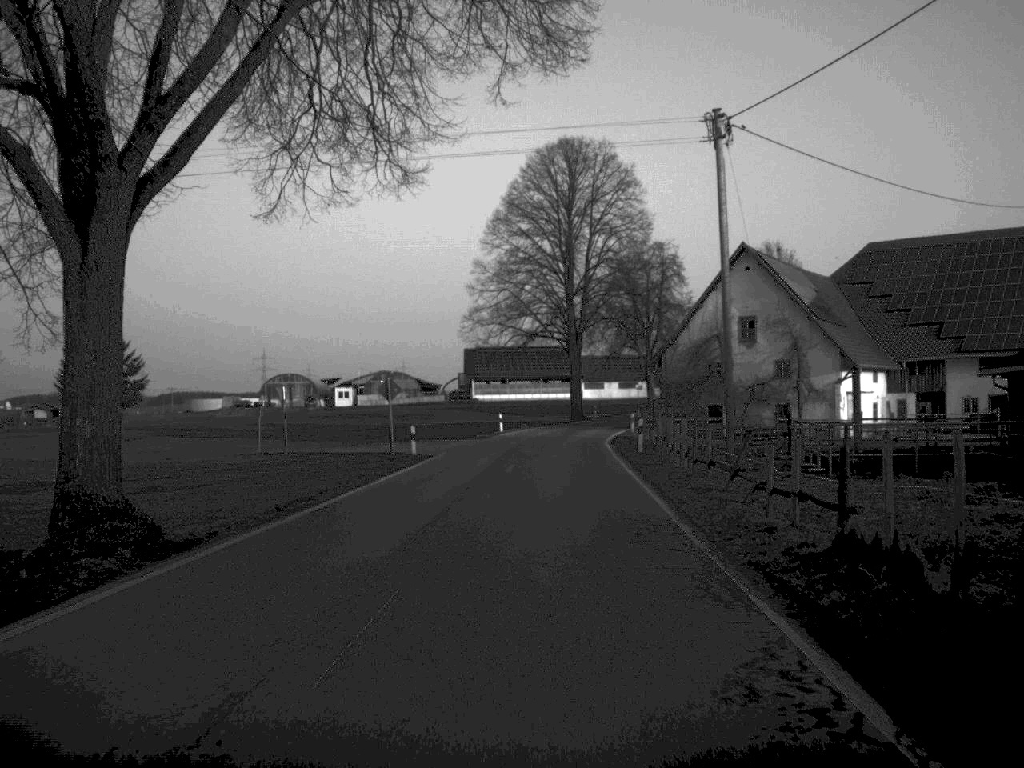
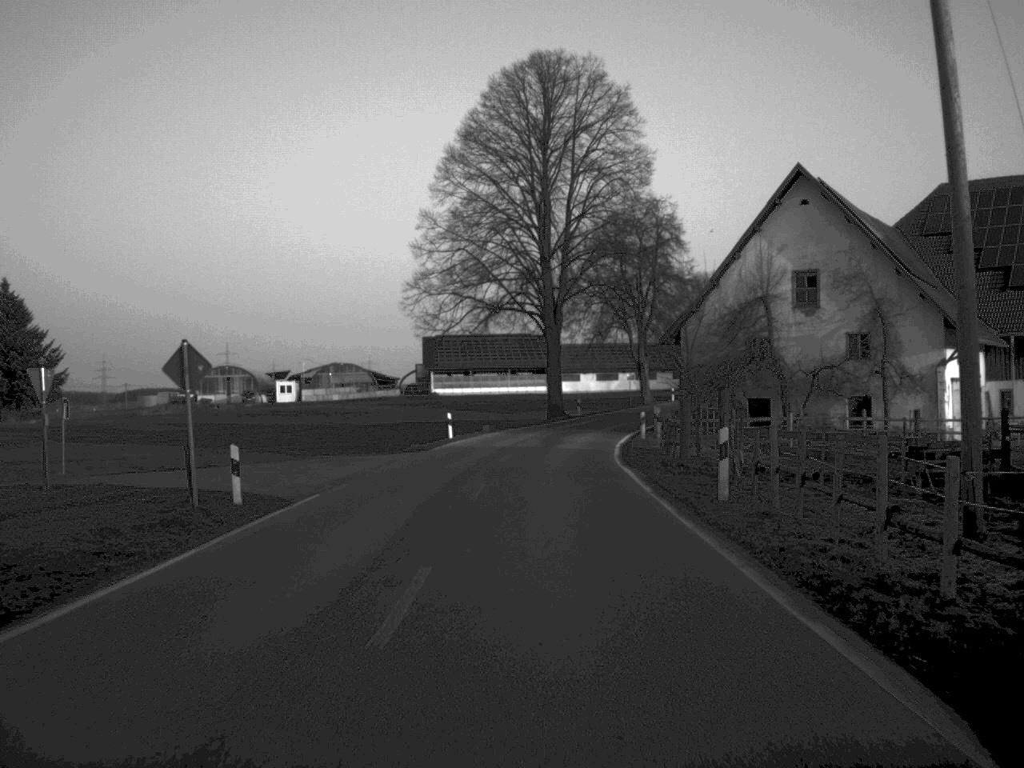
(+0.3, +21.8) m; +1°
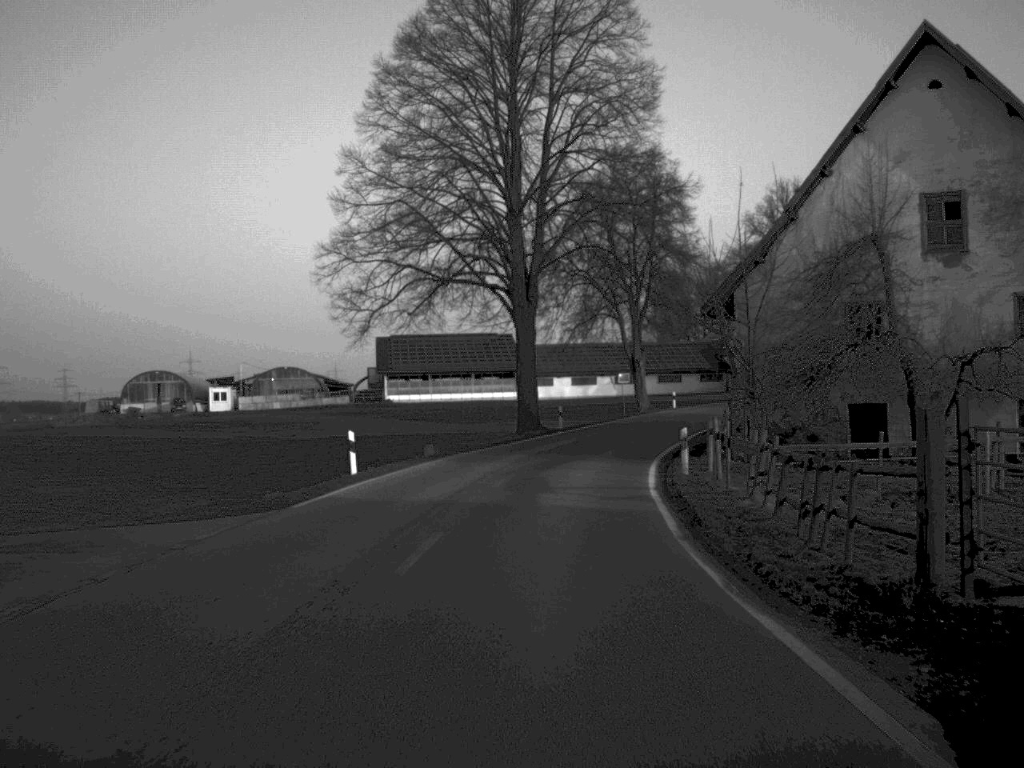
(+0.2, +19.7) m; +1°
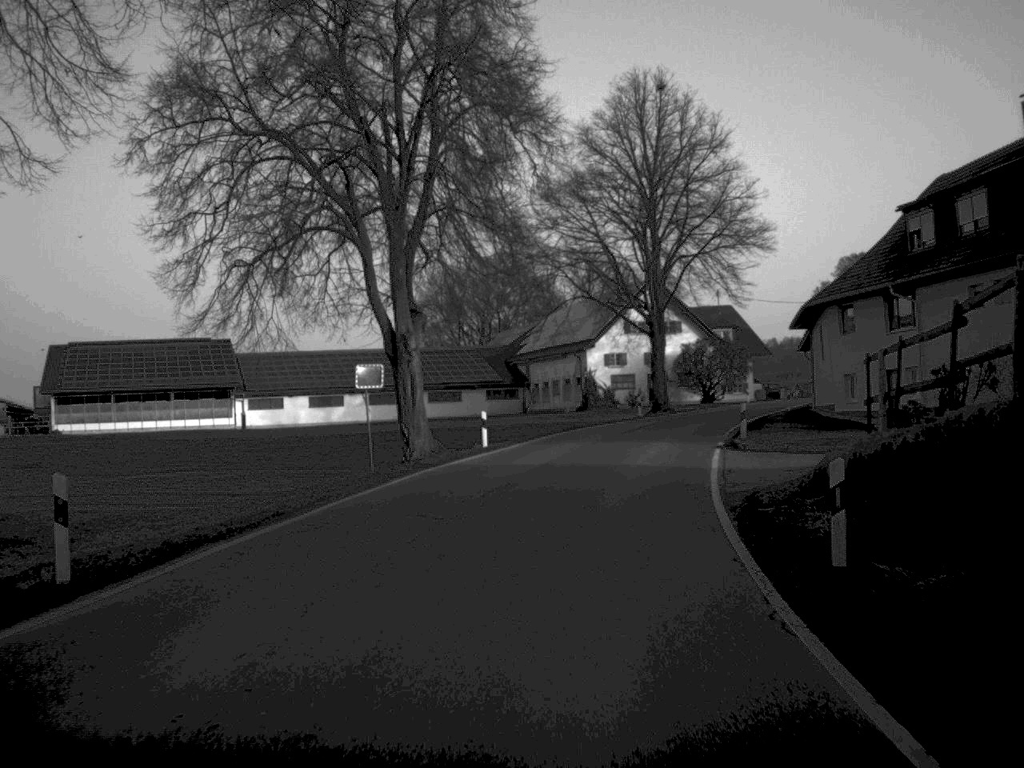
(+3.4, +42.2) m; +11°
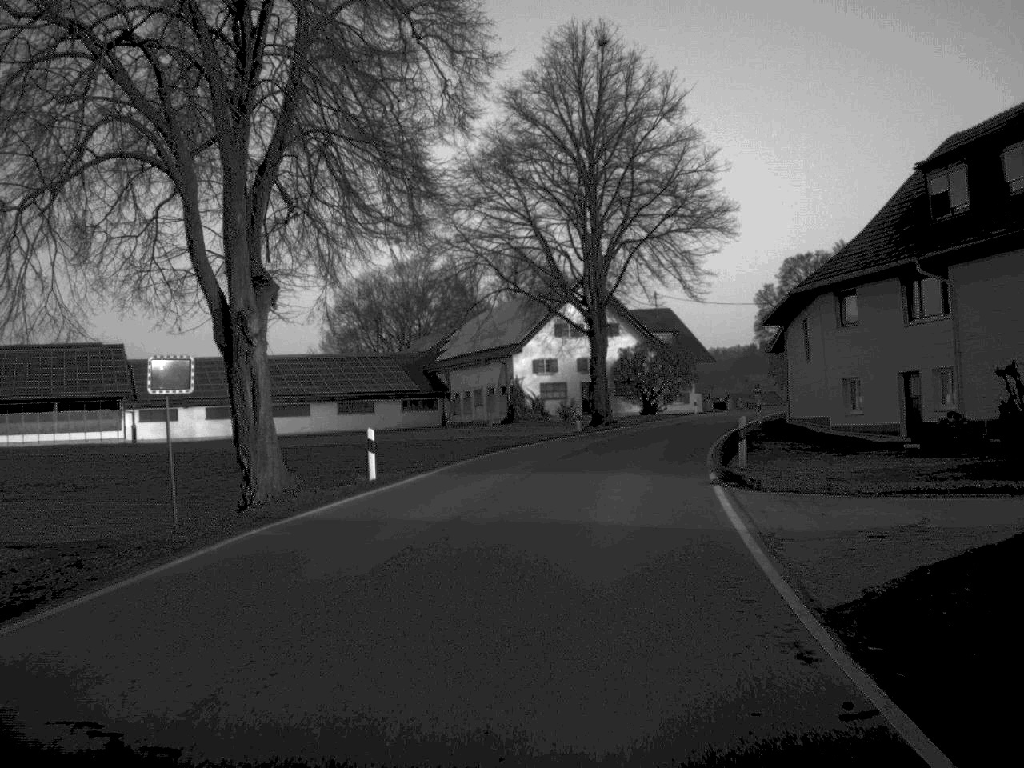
(+0.3, +10.5) m; +3°
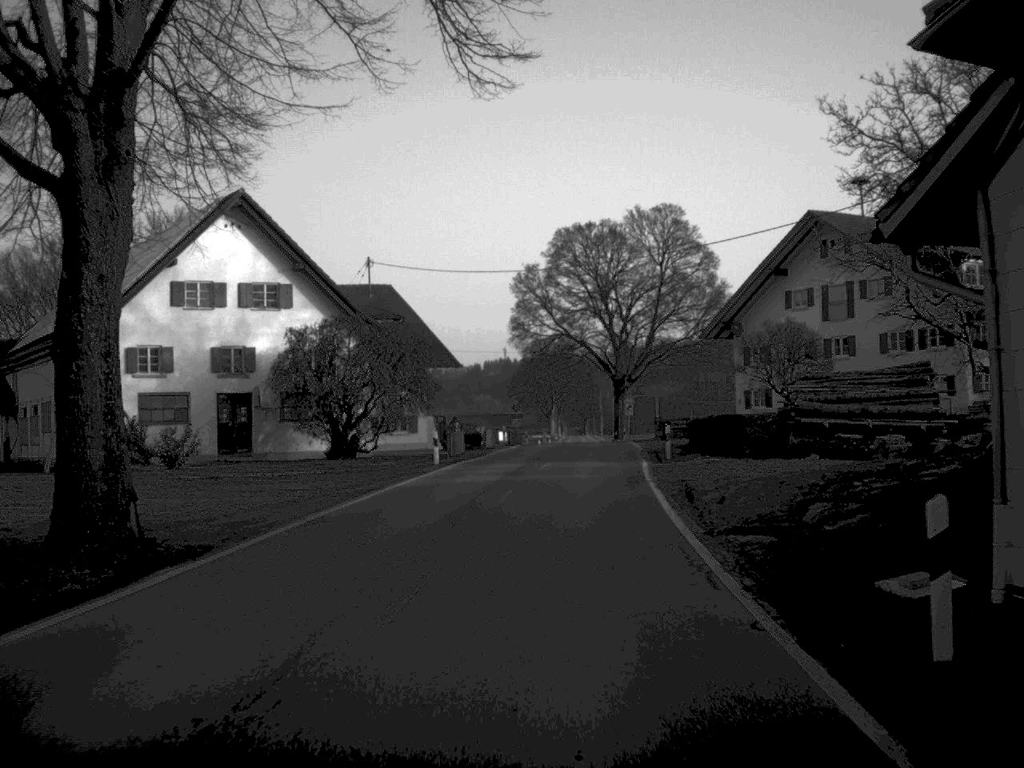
(+4.7, +41.8) m; +12°
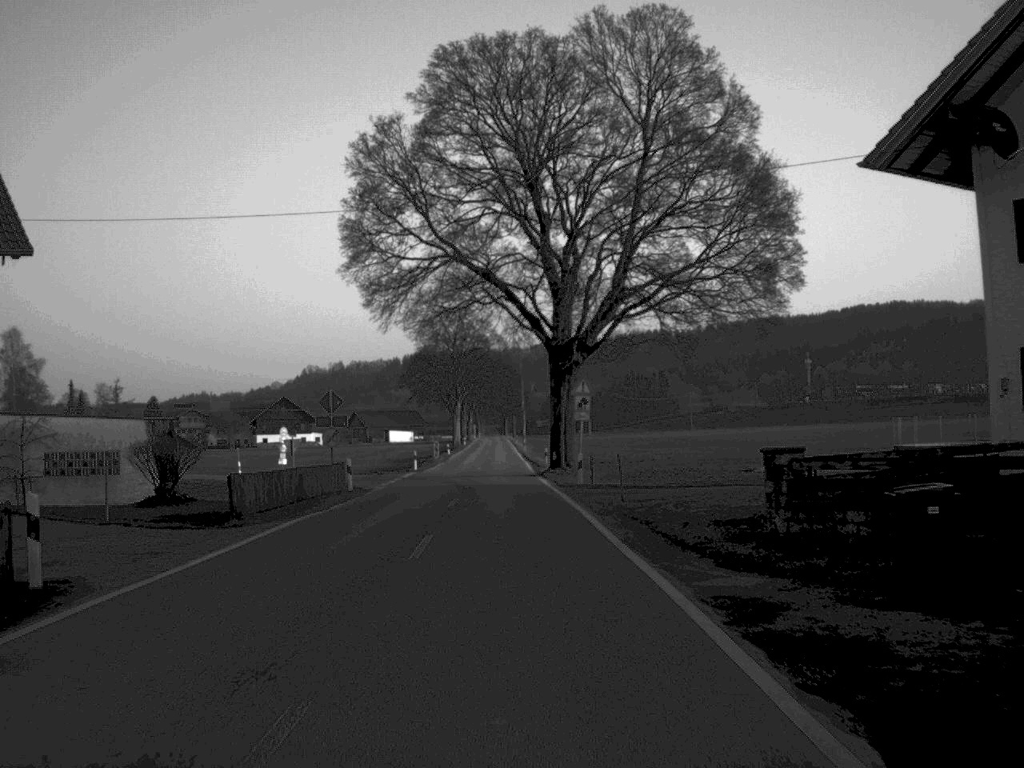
(+2.7, +51.3) m; +3°
